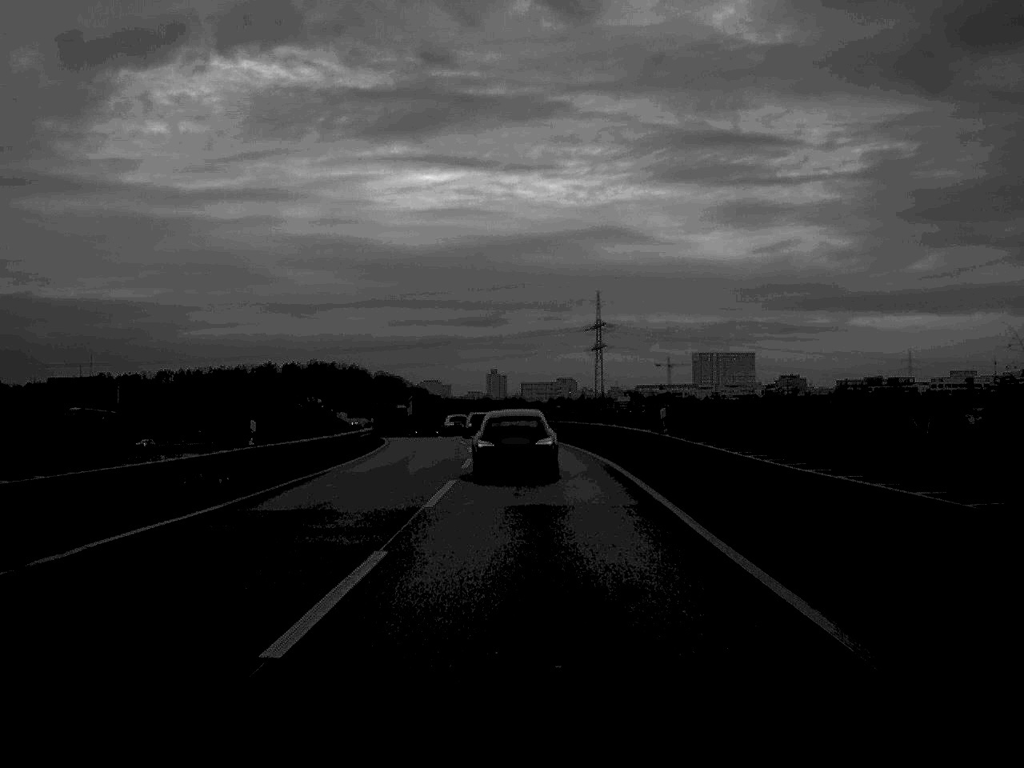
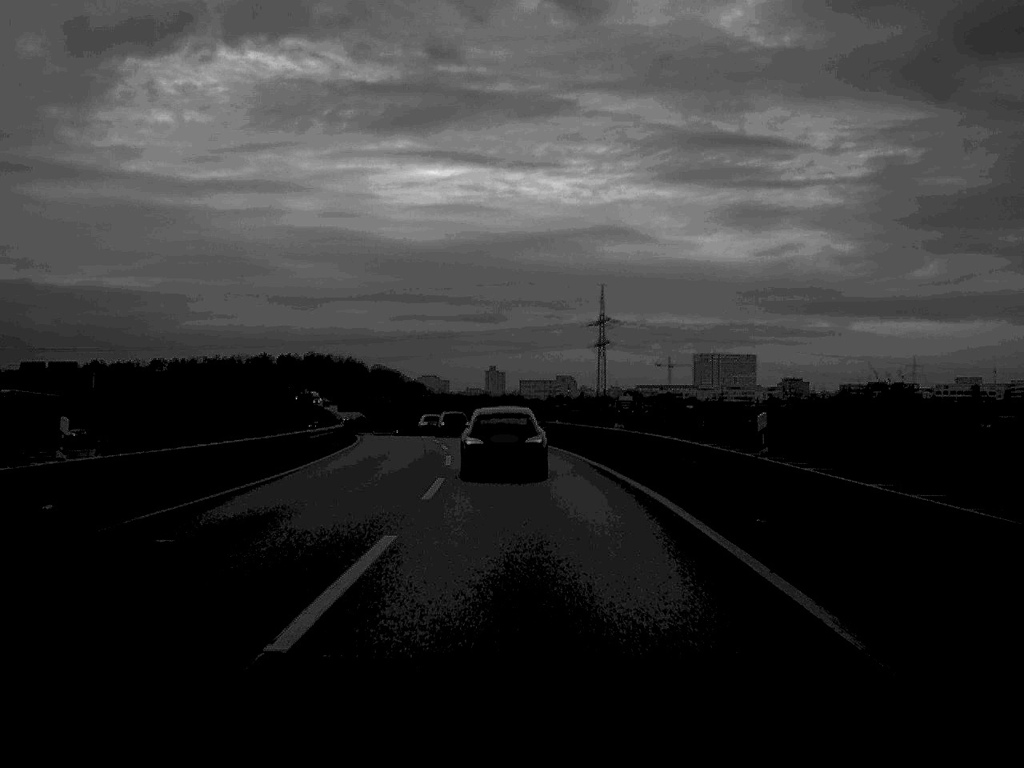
(0.0, +11.9) m; 0°
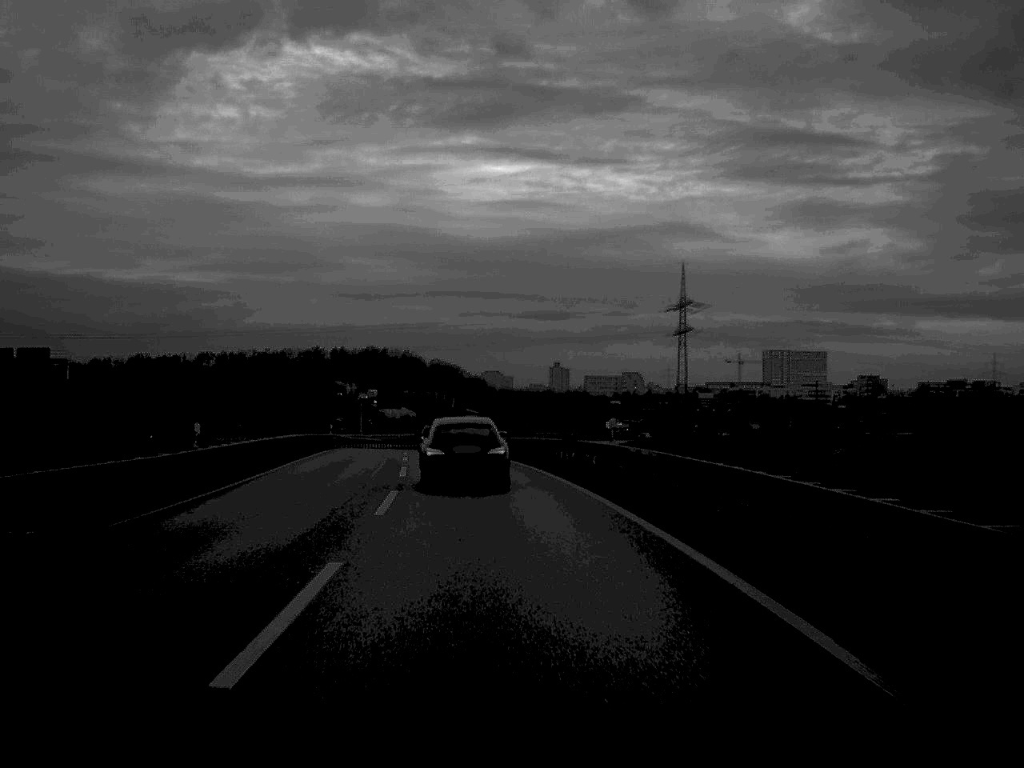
(-0.6, +36.8) m; -3°
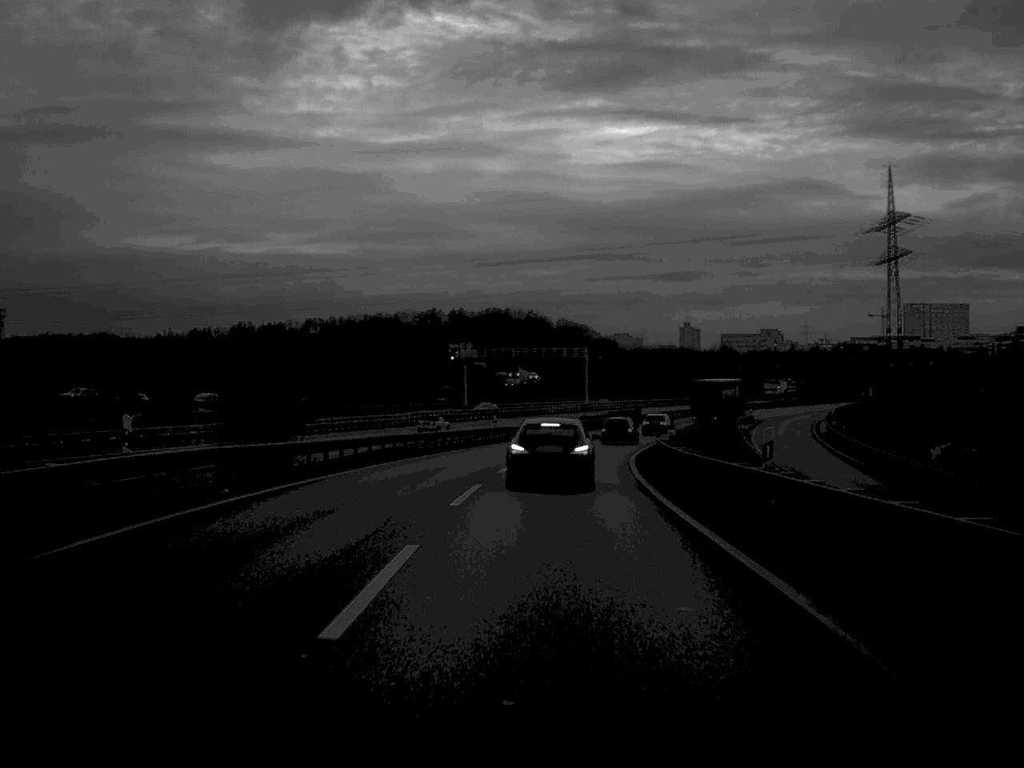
(-3.9, +58.0) m; -6°
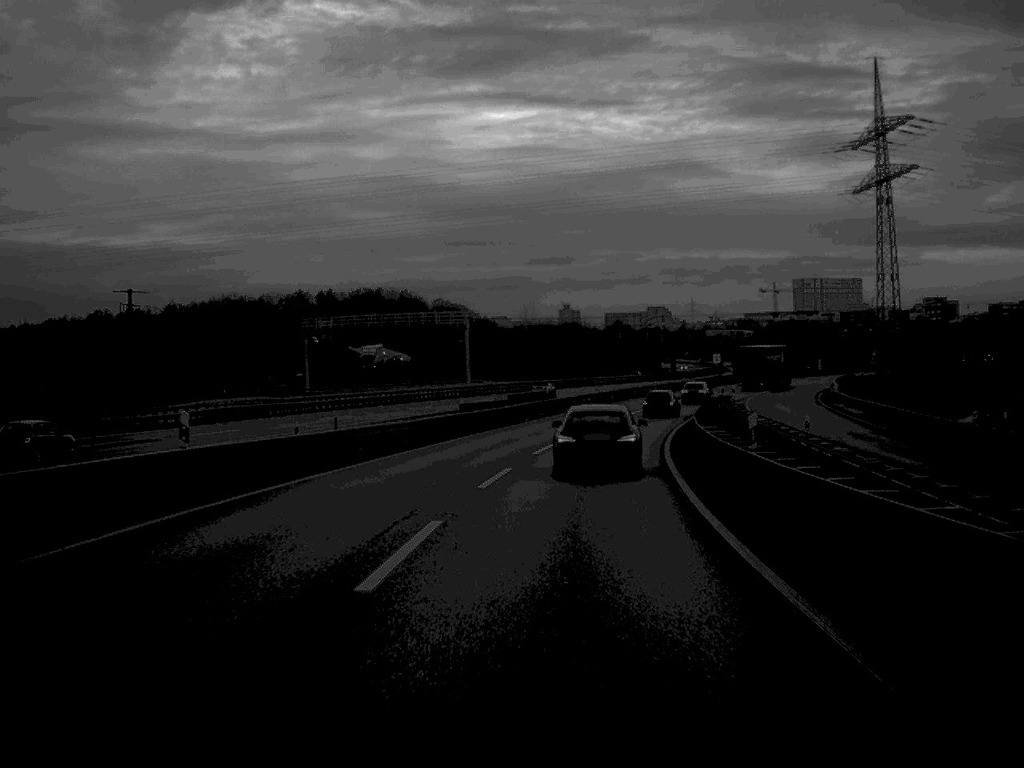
(+1.8, +45.4) m; +6°
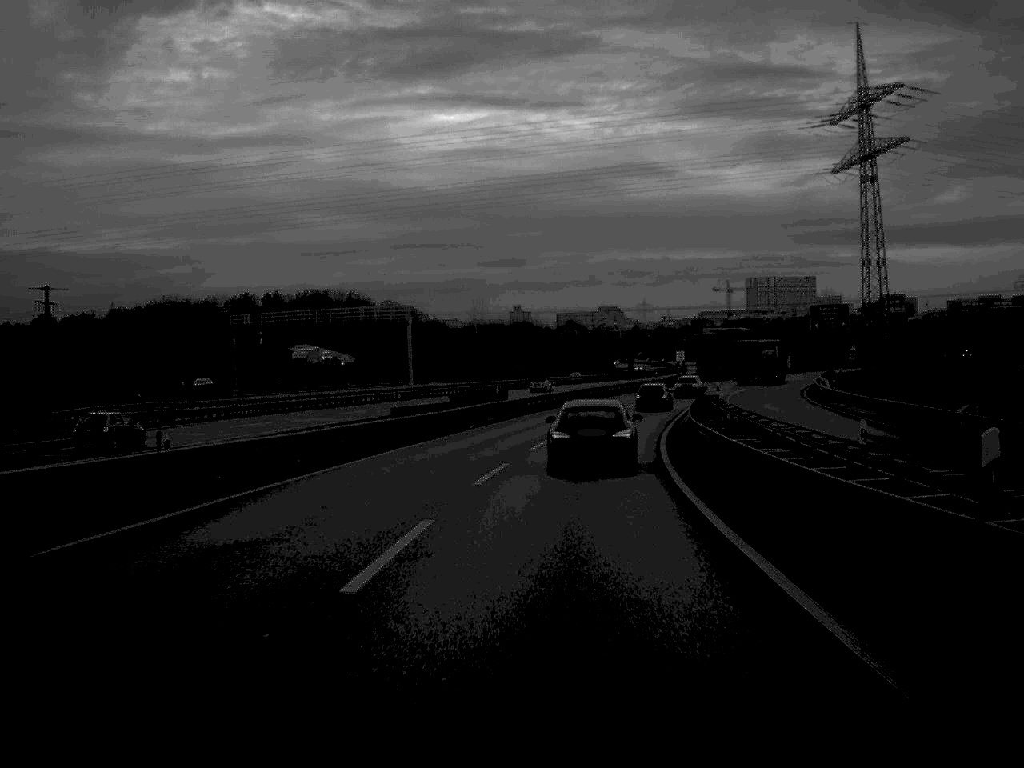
(+0.2, +11.9) m; +2°
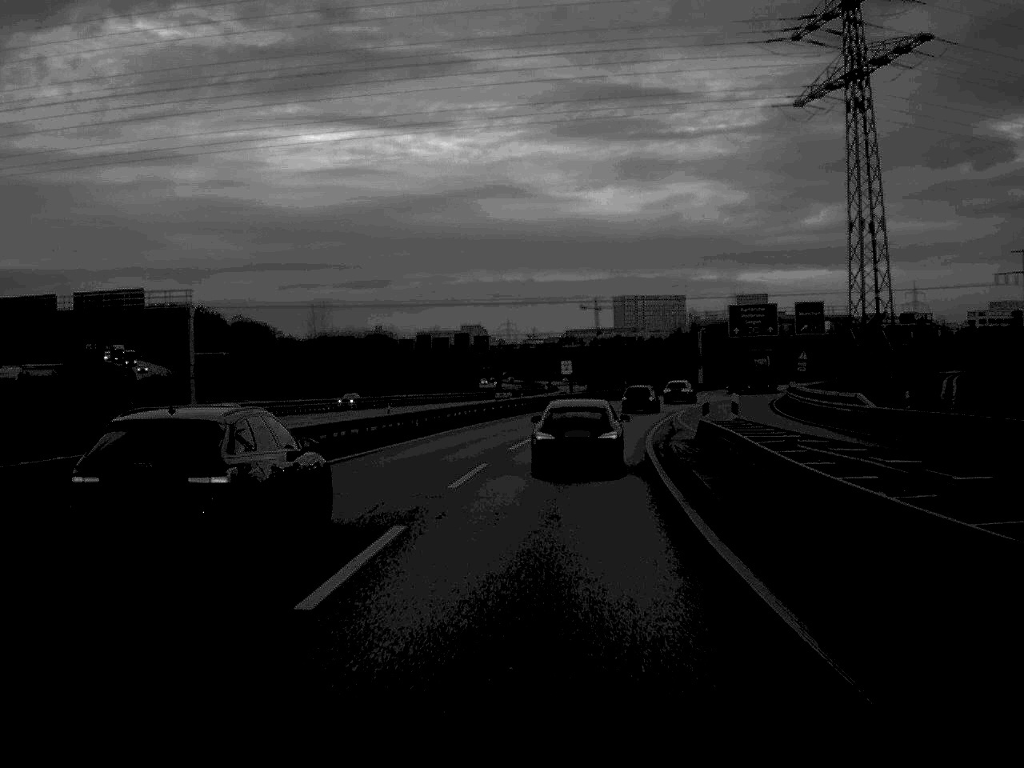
(+2.0, +36.3) m; +6°
